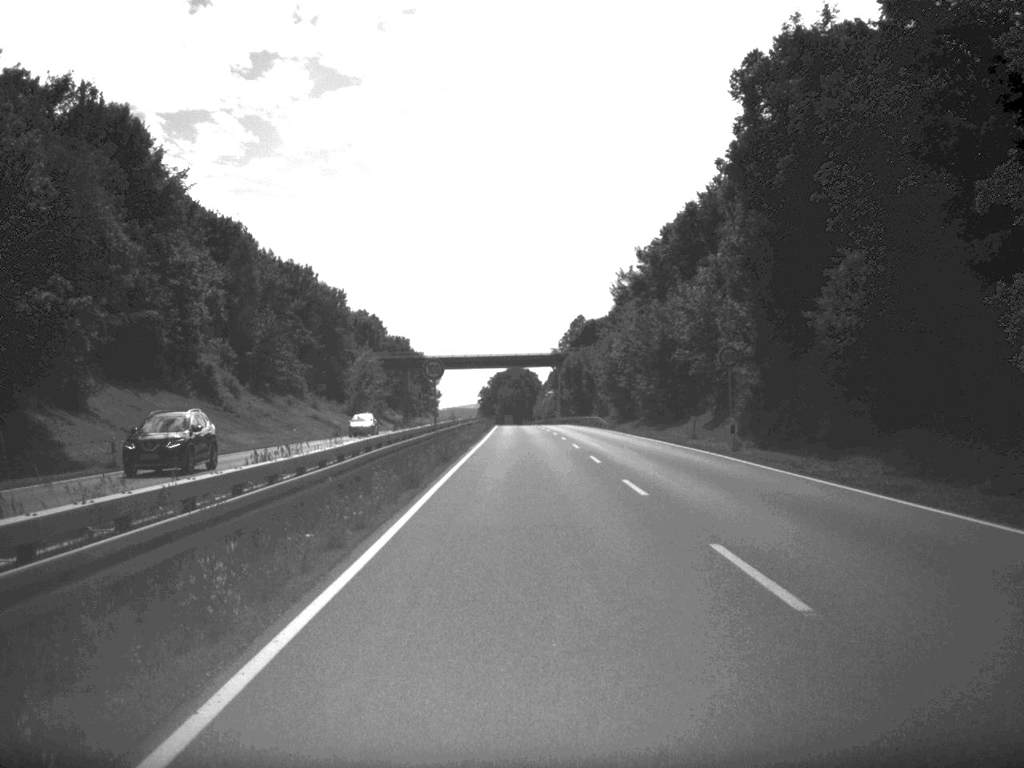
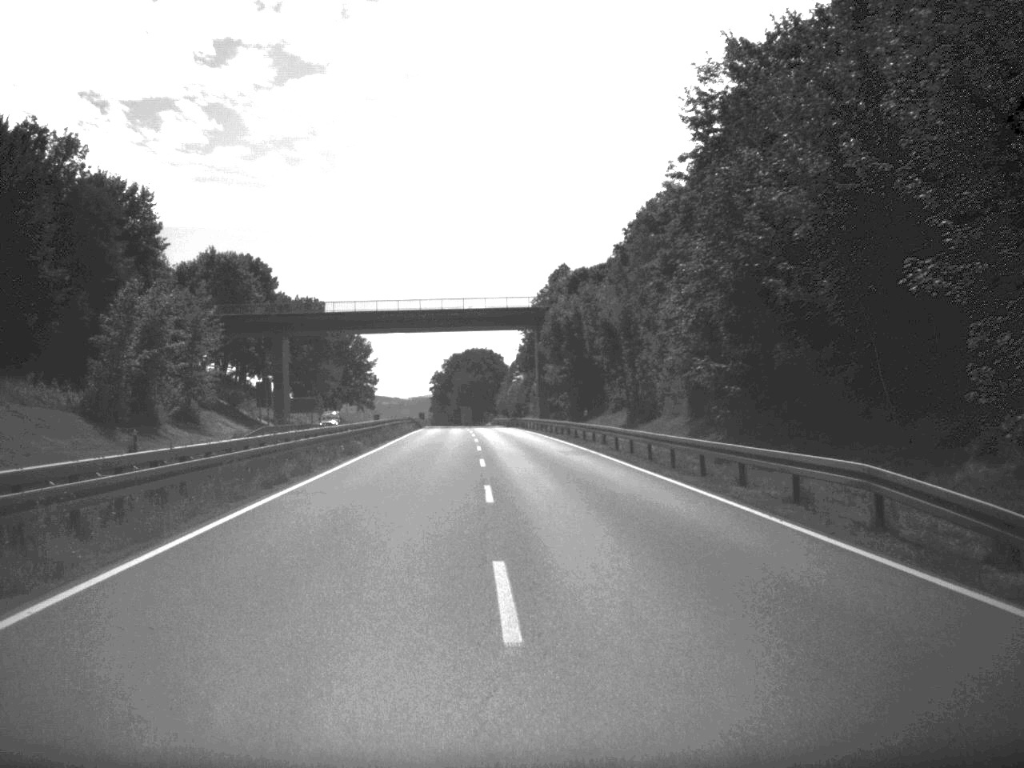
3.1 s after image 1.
(+1.0, +83.6) m; +1°
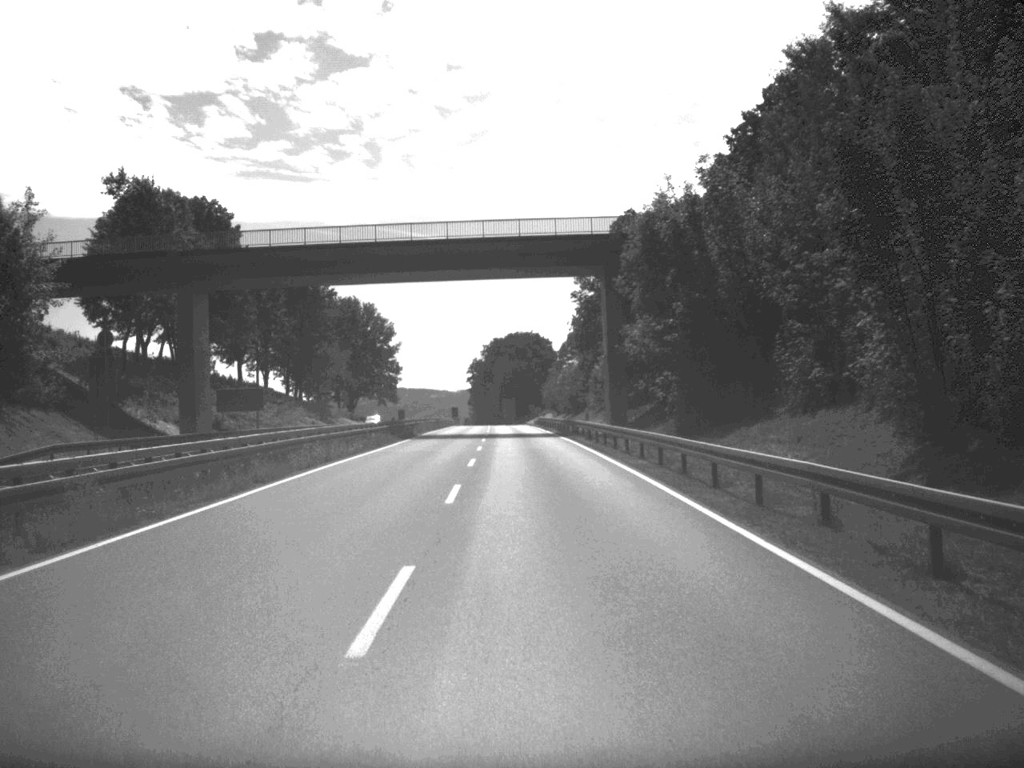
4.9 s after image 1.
(-0.9, +47.6) m; -2°
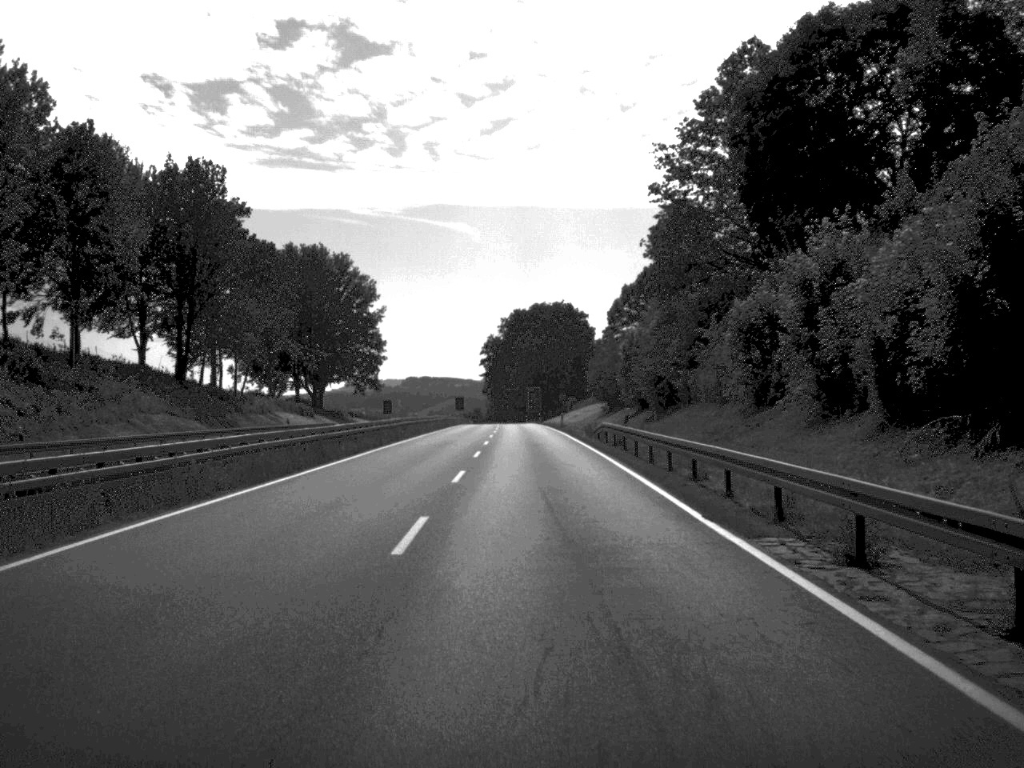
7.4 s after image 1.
(-0.9, +65.8) m; -1°
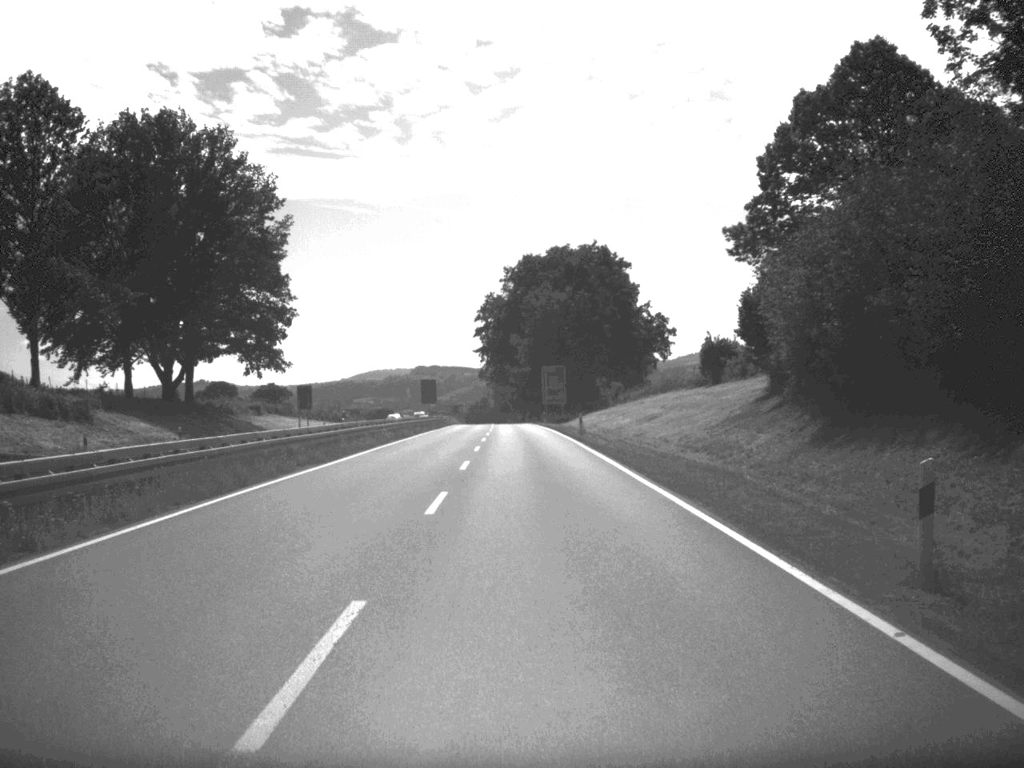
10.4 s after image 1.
(-0.8, +77.8) m; -1°
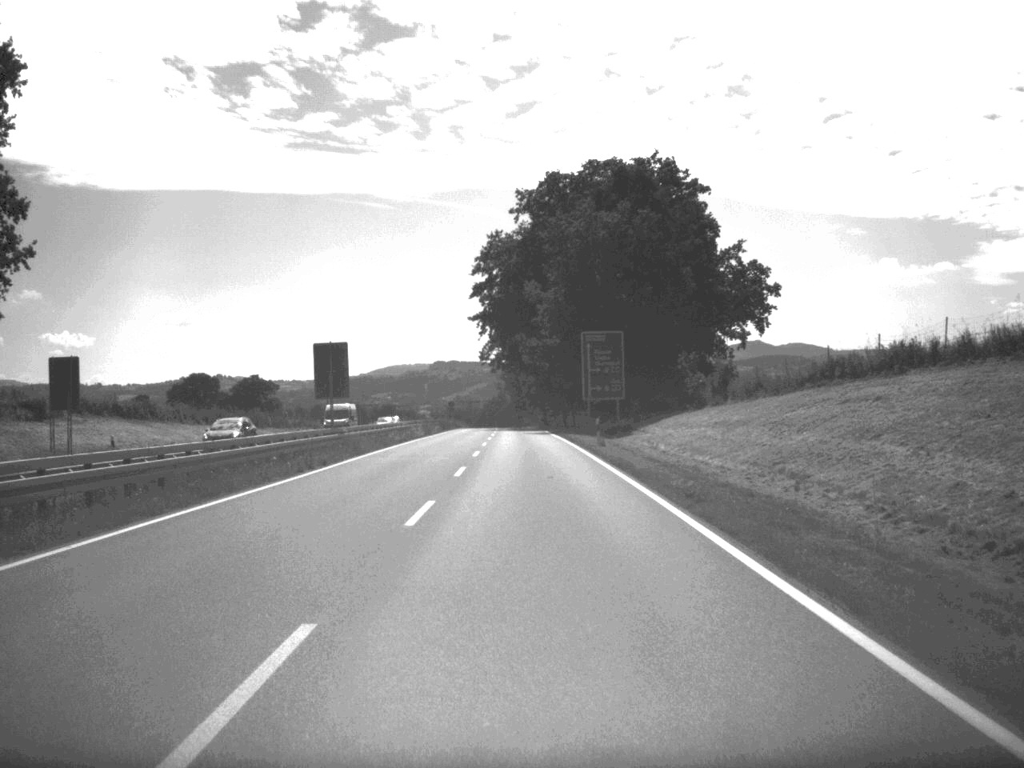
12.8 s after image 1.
(-0.5, +60.1) m; -1°
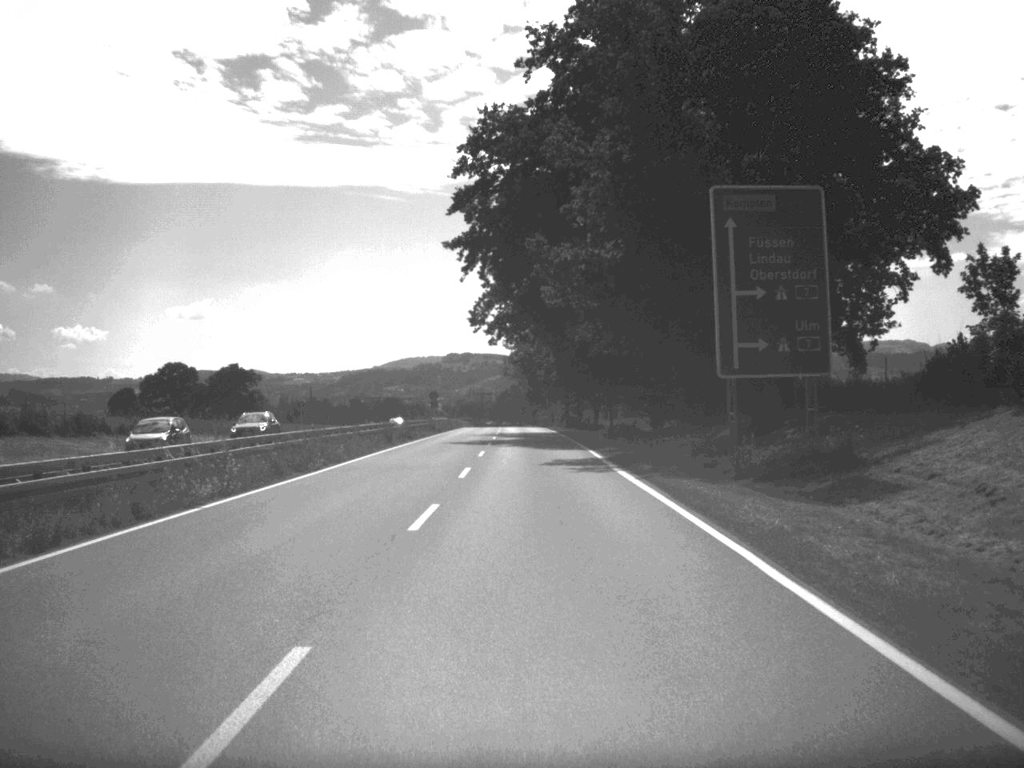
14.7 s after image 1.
(-0.3, +47.9) m; -1°
